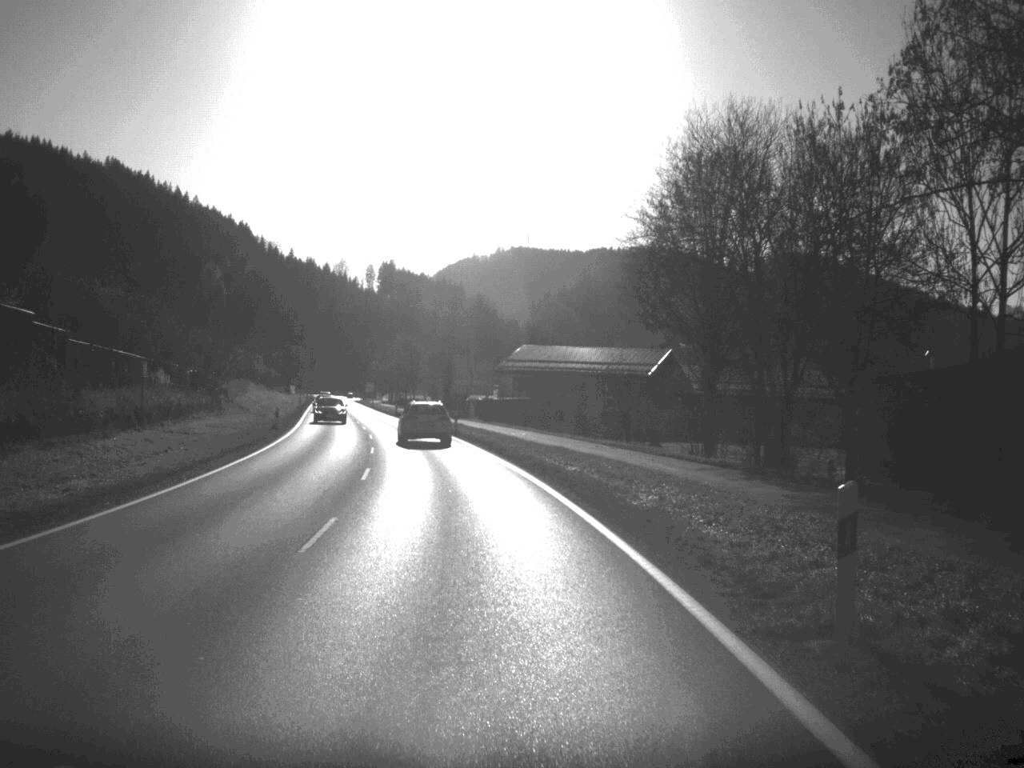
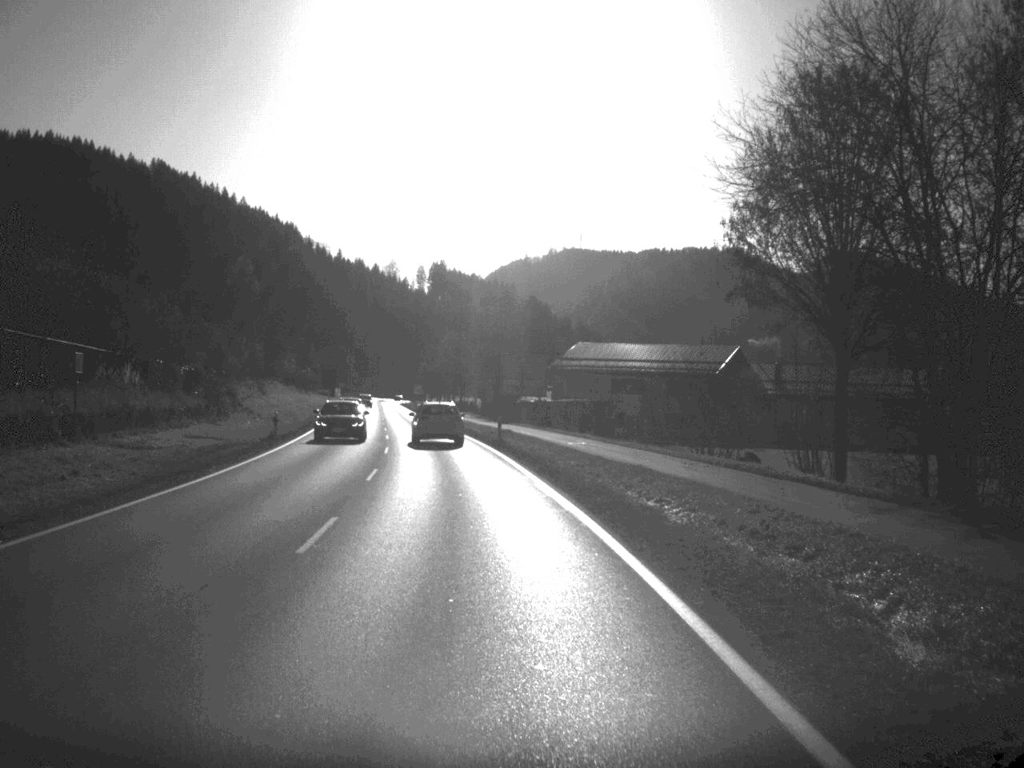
(-0.2, +11.9) m; -2°
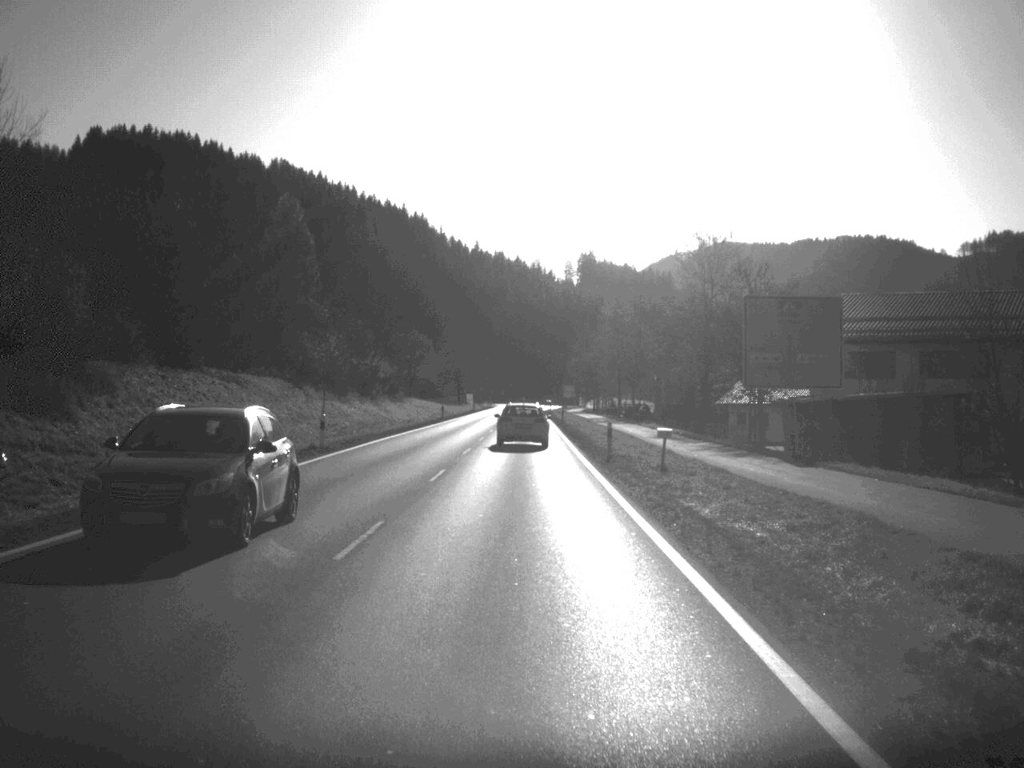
(-4.5, +60.4) m; -7°
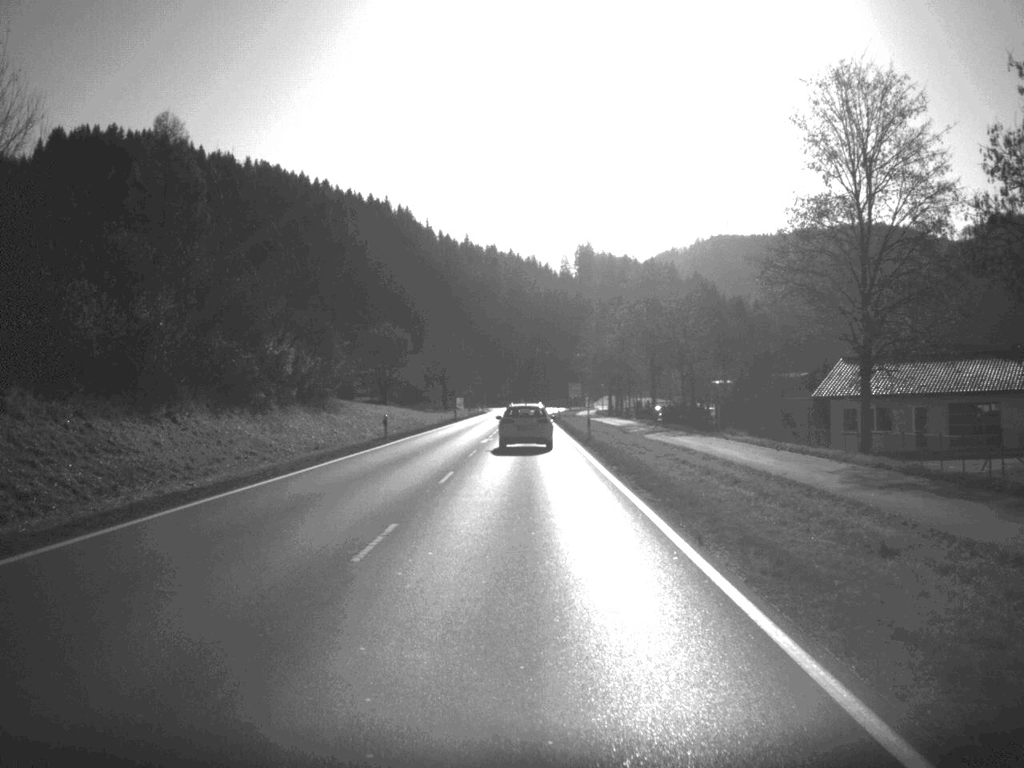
(0.0, +35.9) m; 0°
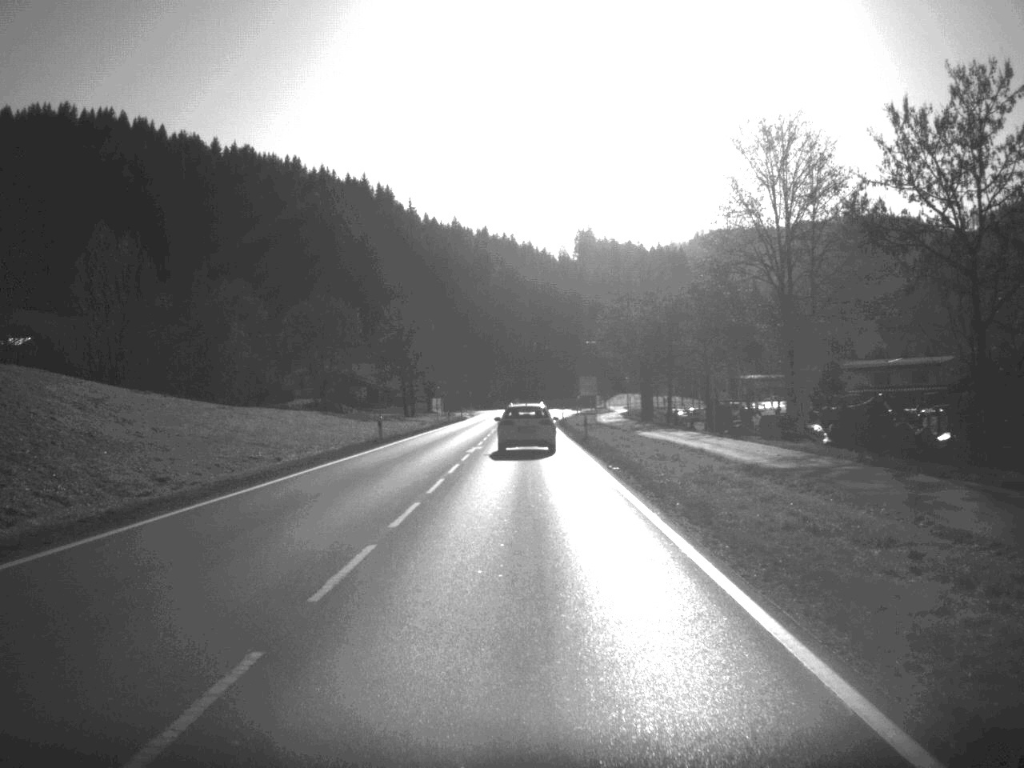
(+0.1, +50.8) m; 0°
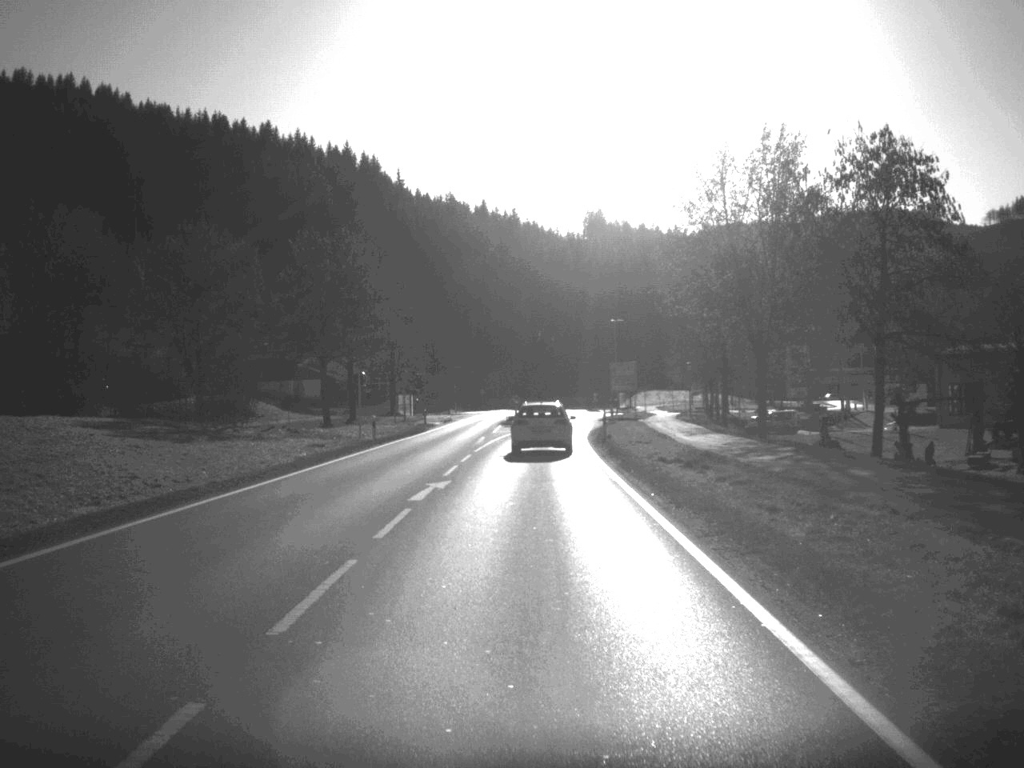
(-0.1, +49.0) m; 0°
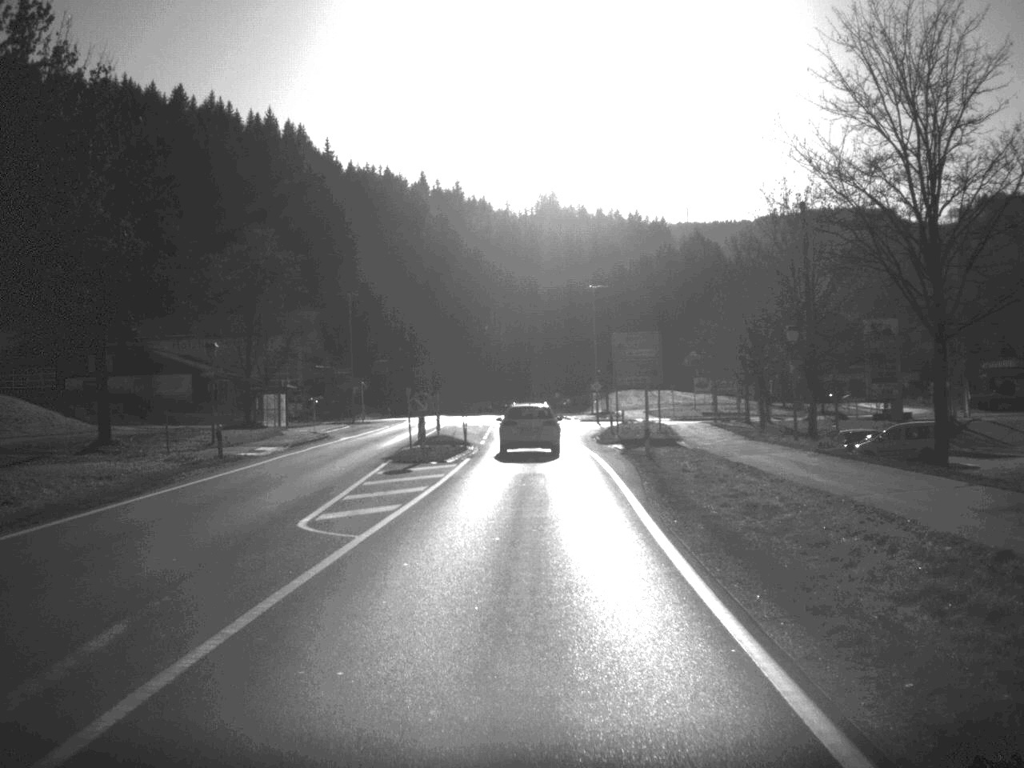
(+0.6, +44.4) m; +2°
